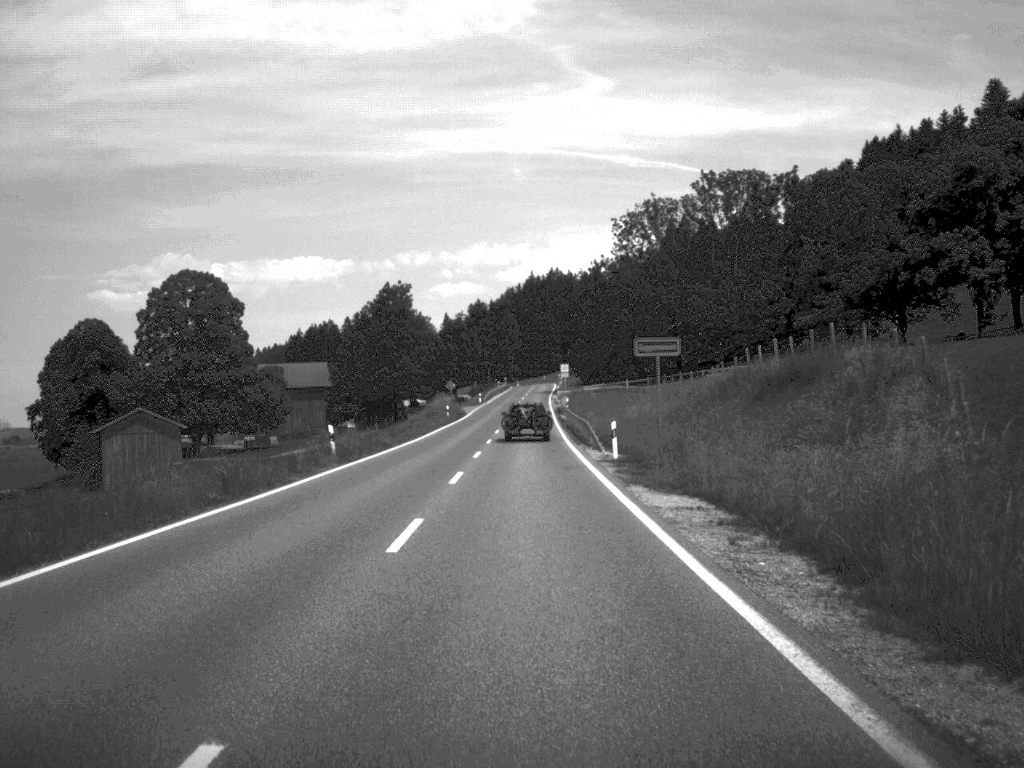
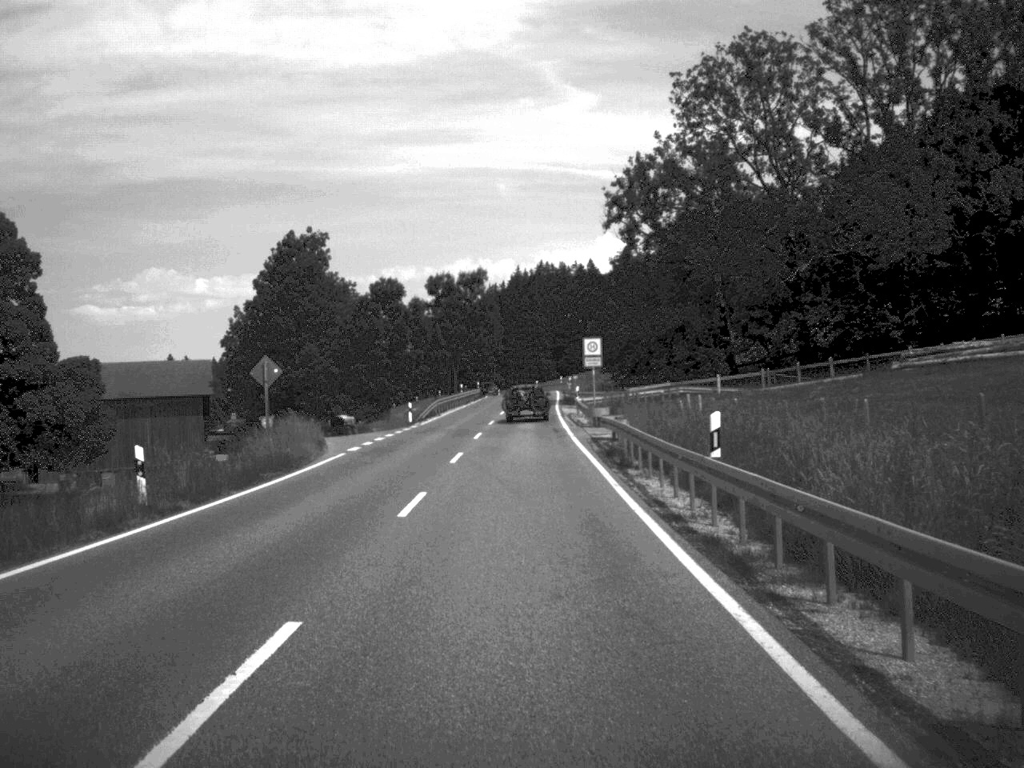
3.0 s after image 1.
(+0.1, +66.9) m; +1°
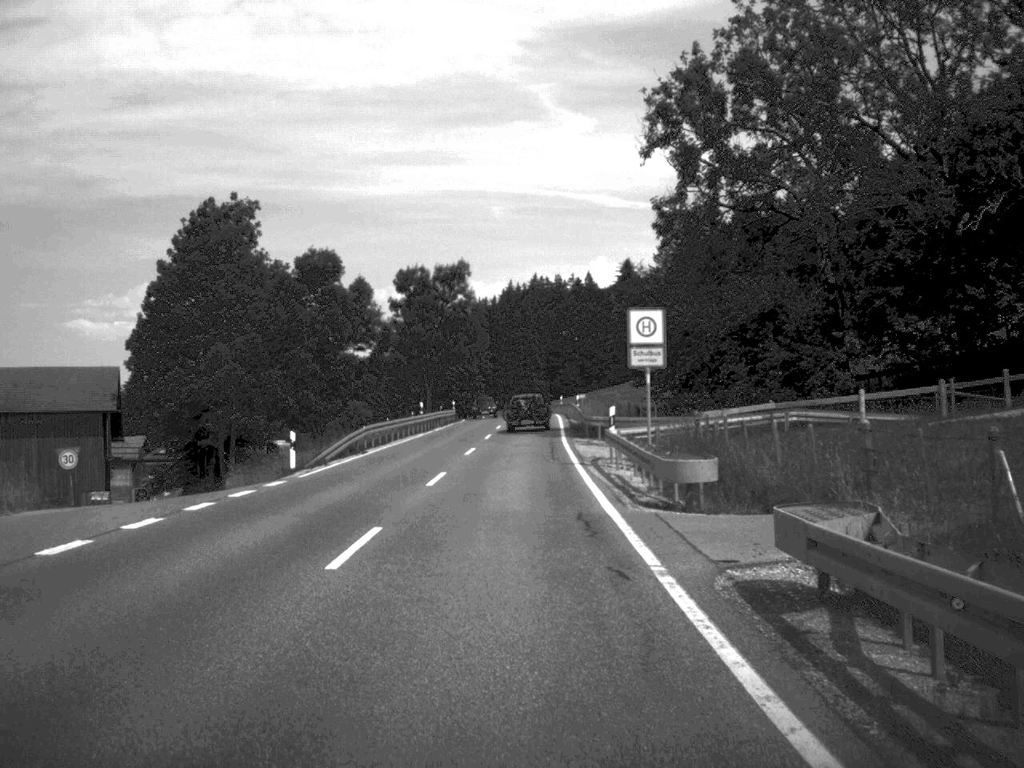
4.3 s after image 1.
(+0.1, +28.1) m; 0°
